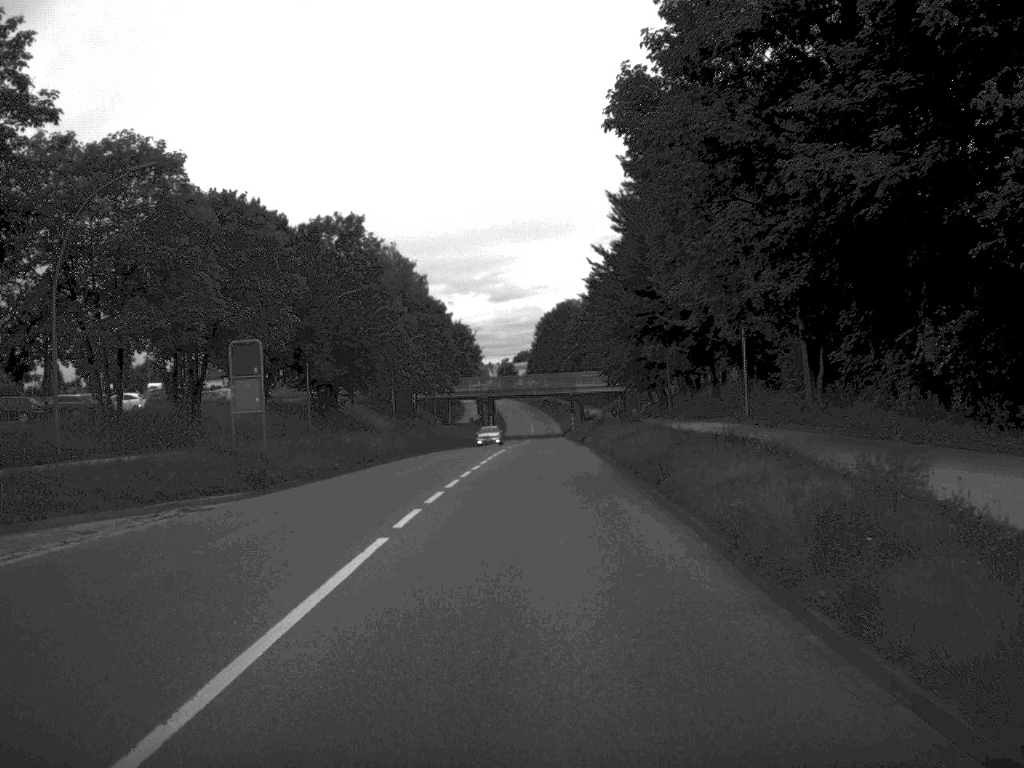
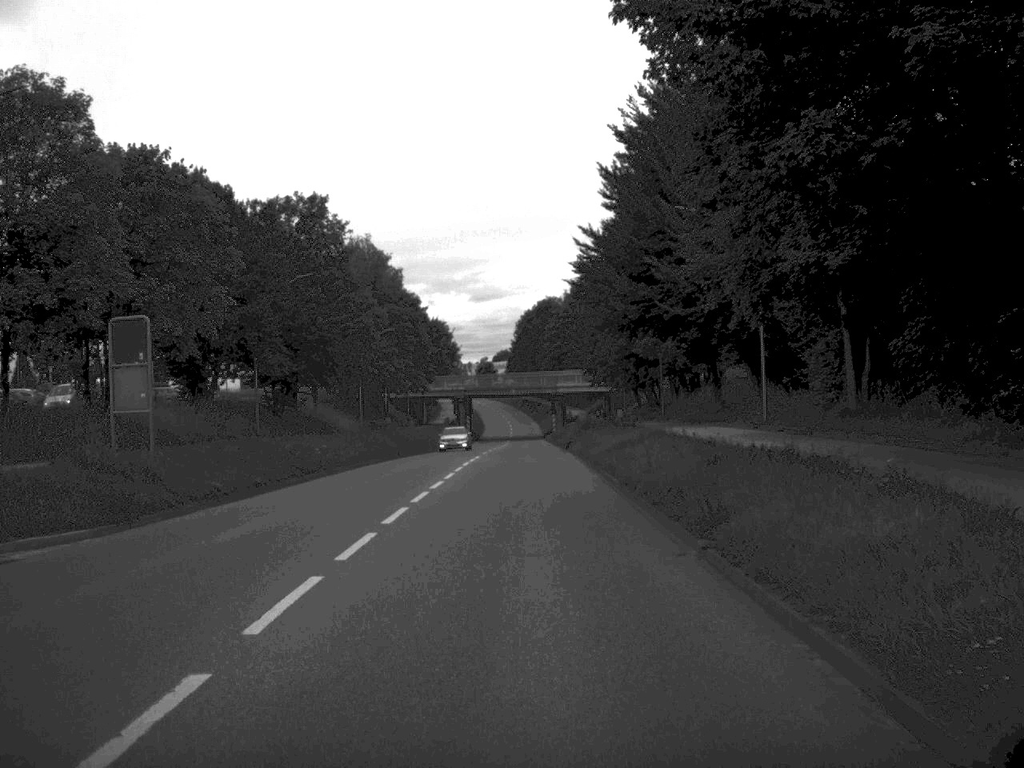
(+0.1, +7.7) m; +1°
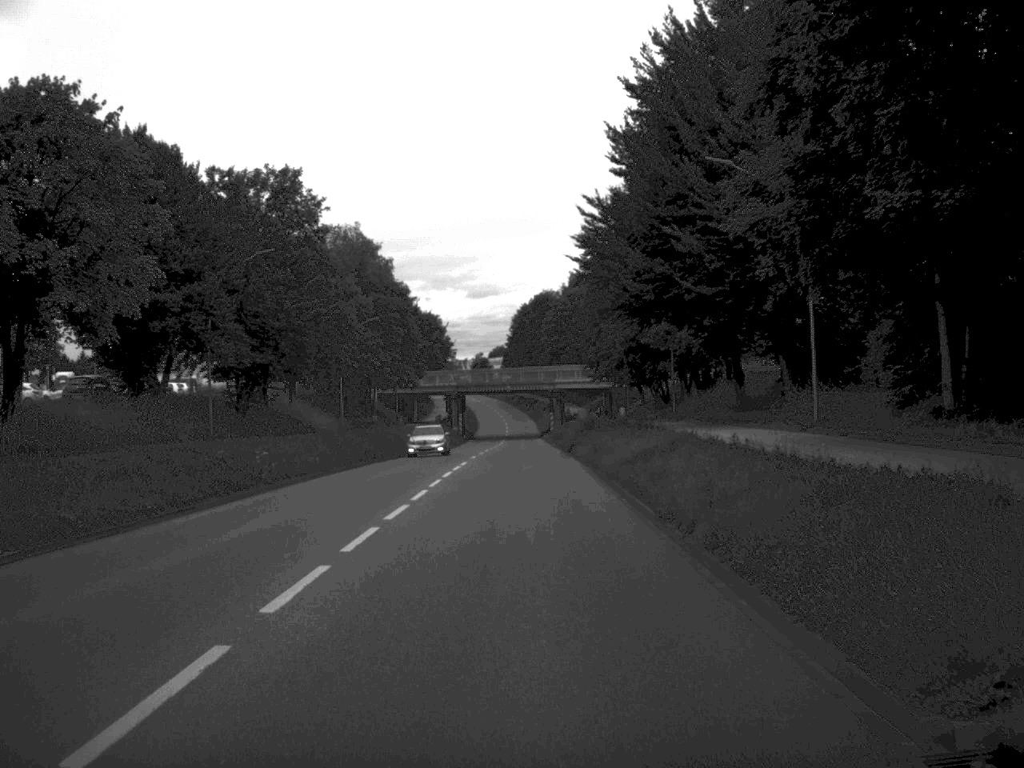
(0.0, +7.8) m; 0°
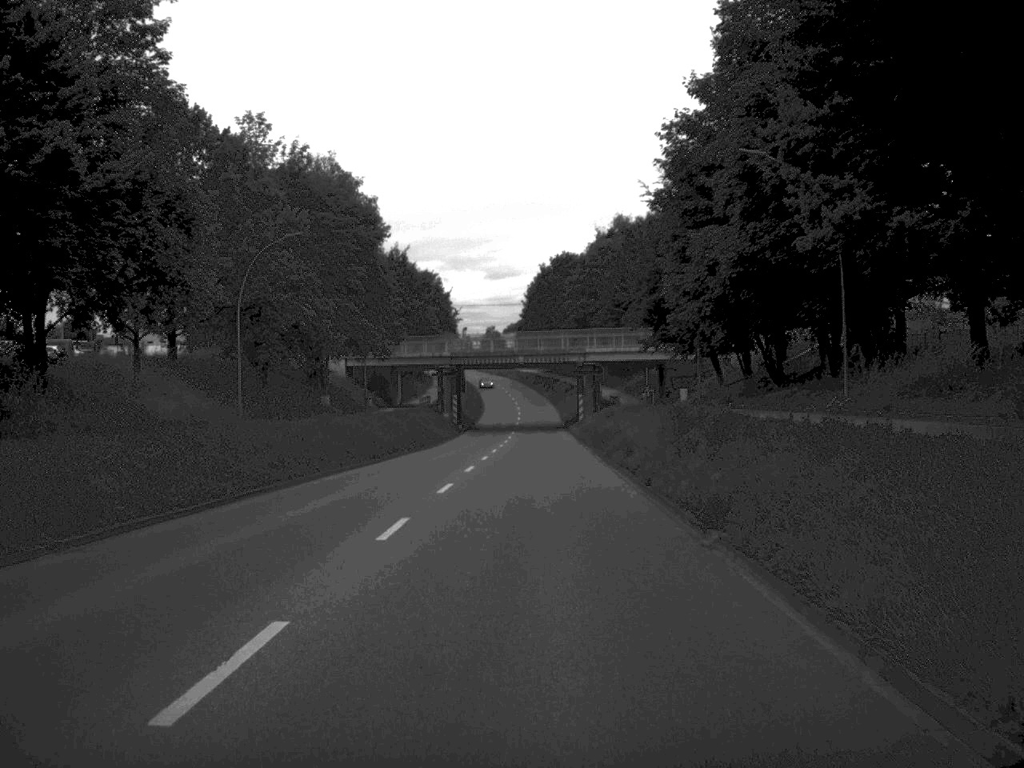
(-0.3, +34.5) m; -1°
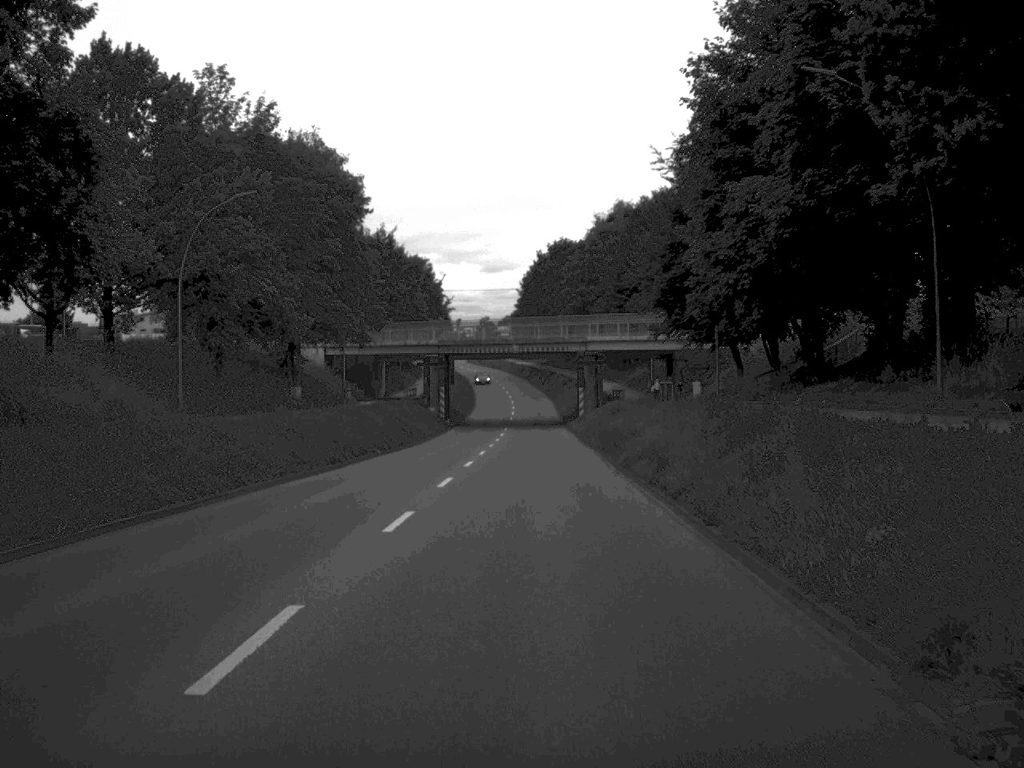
(0.0, +8.3) m; 0°
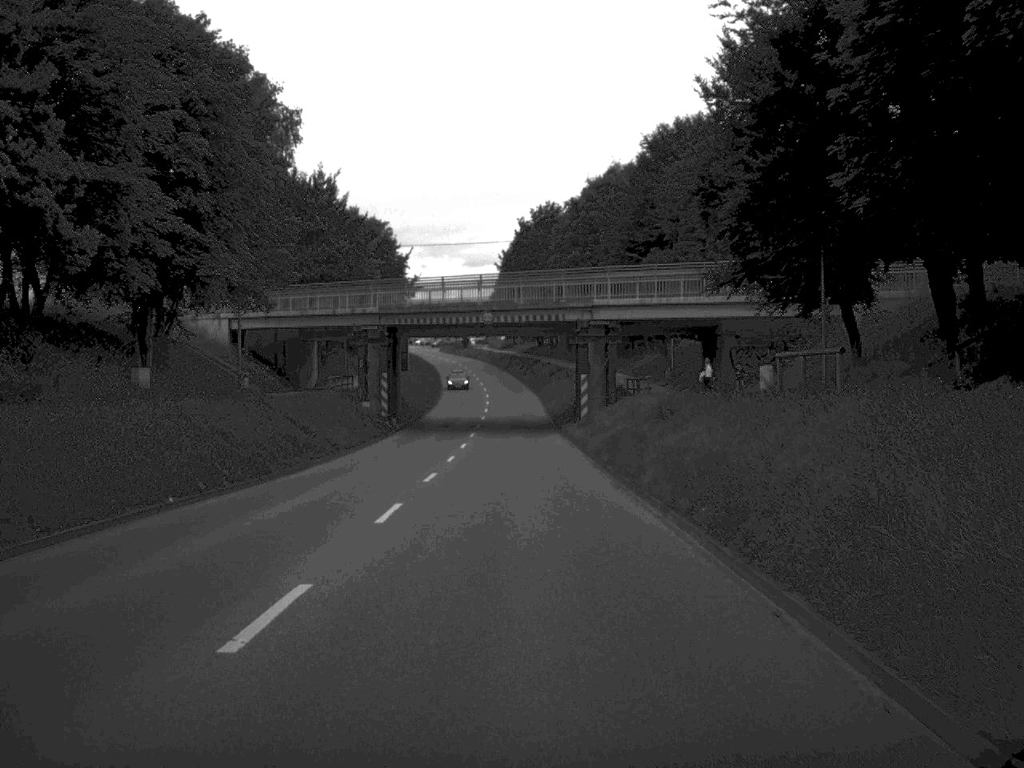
(+0.2, +25.2) m; +1°
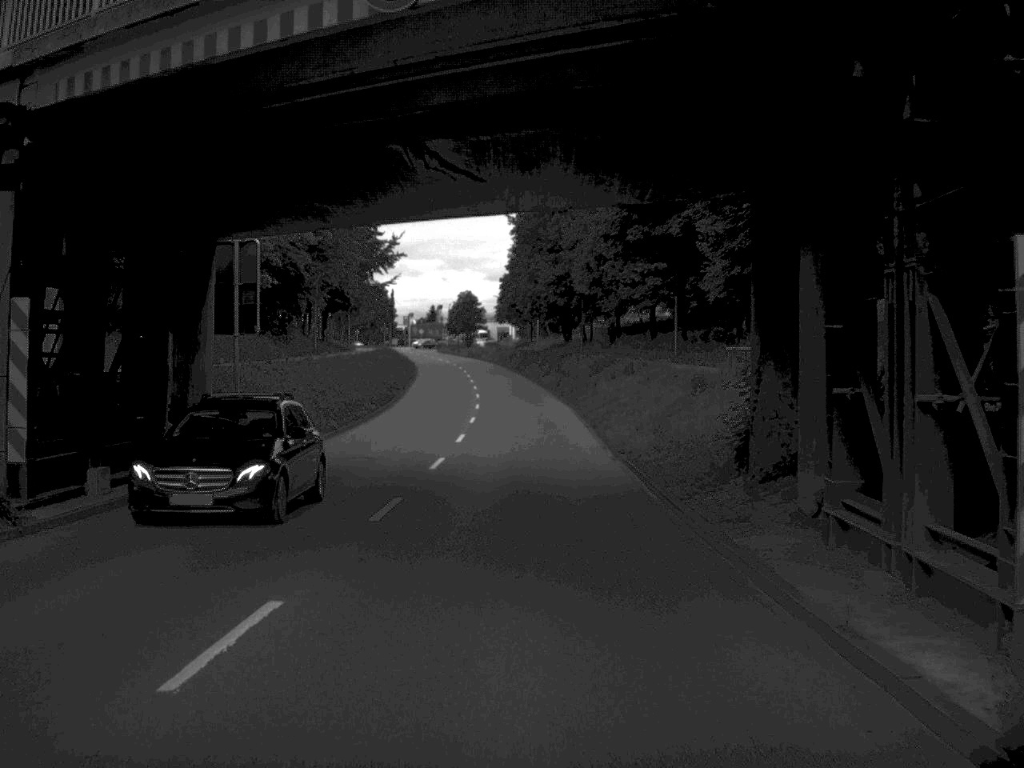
(-0.3, +45.6) m; -1°
